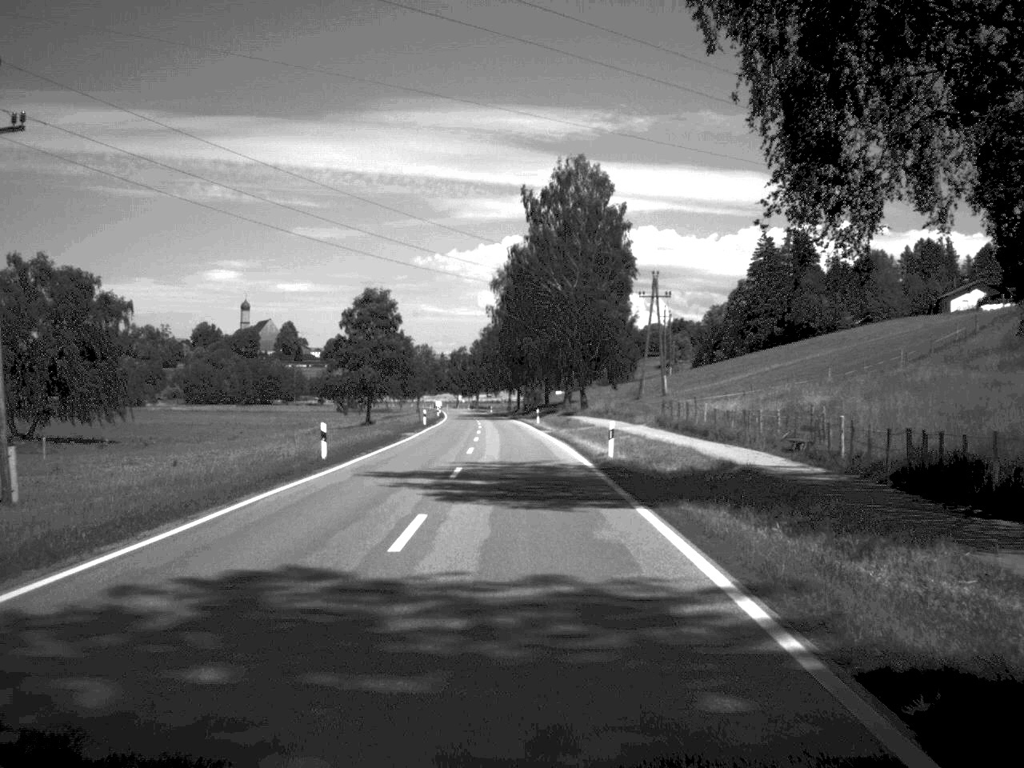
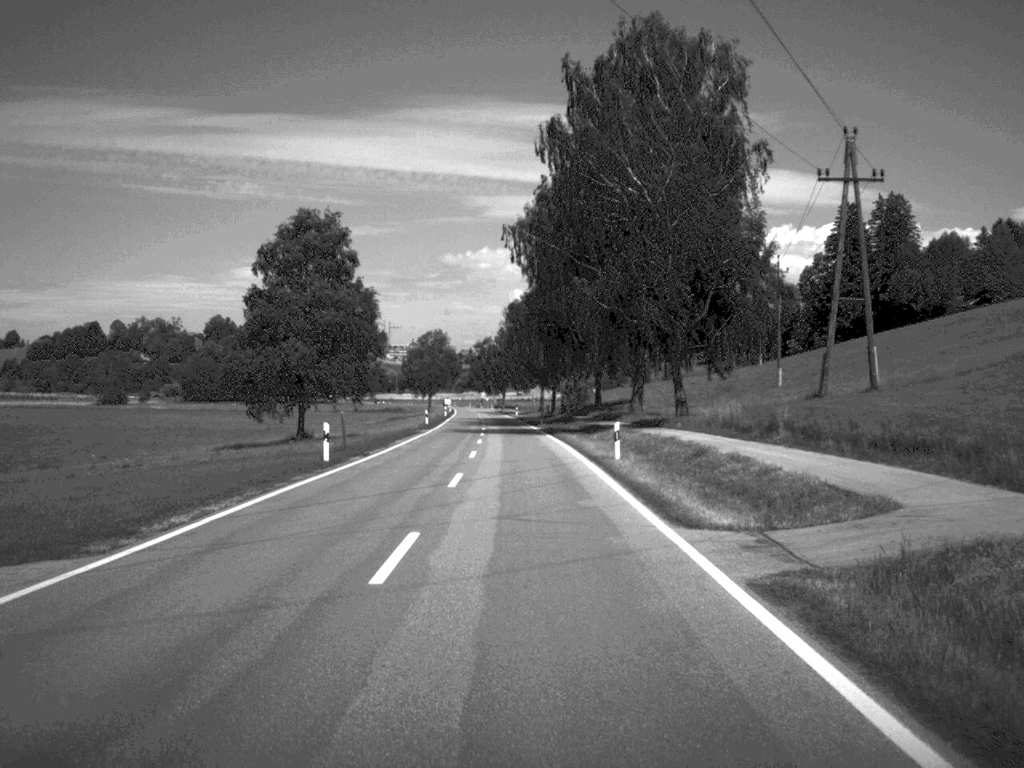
(-0.7, +49.5) m; -2°
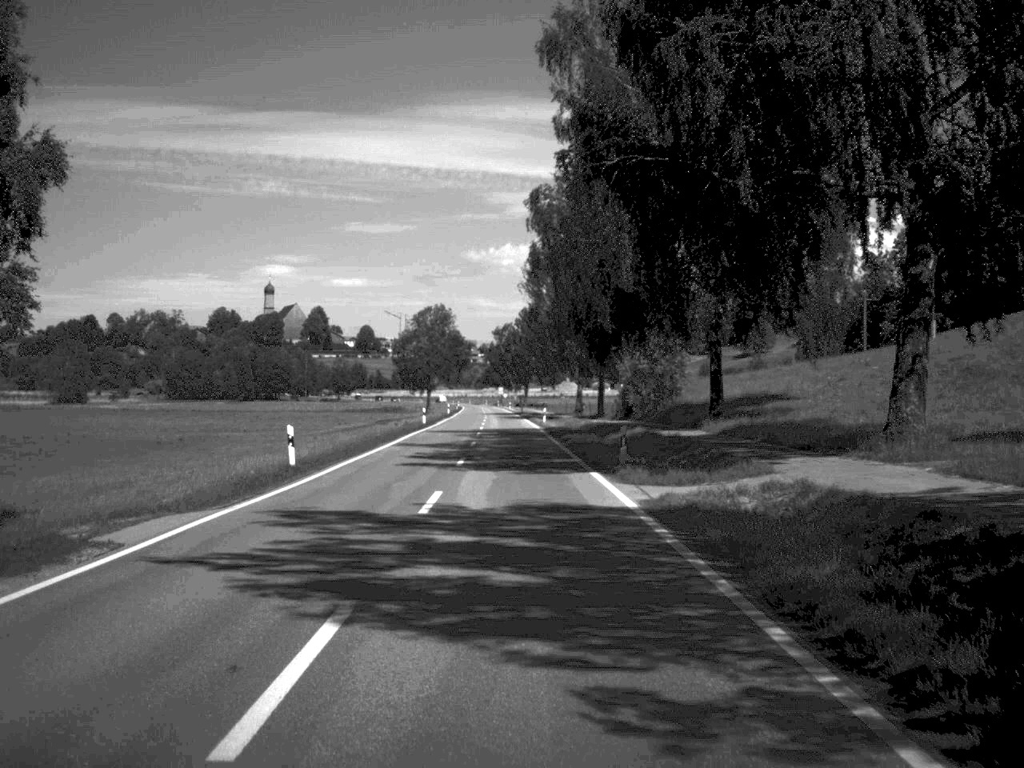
(-0.6, +52.6) m; -1°
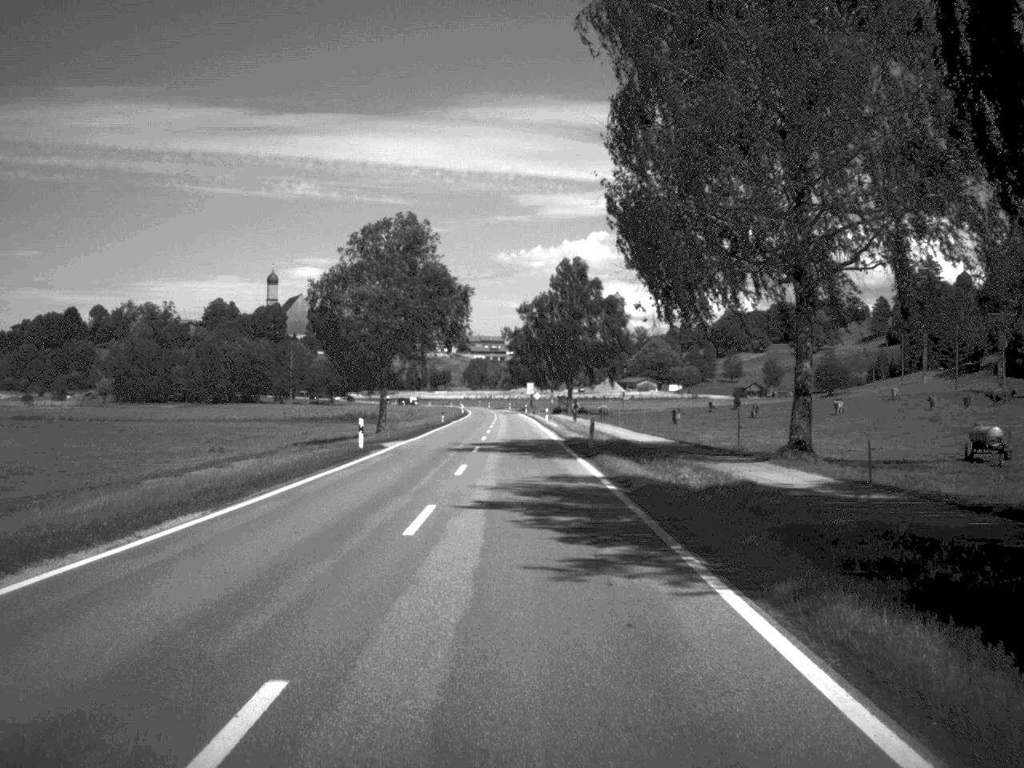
(-1.6, +85.5) m; -2°
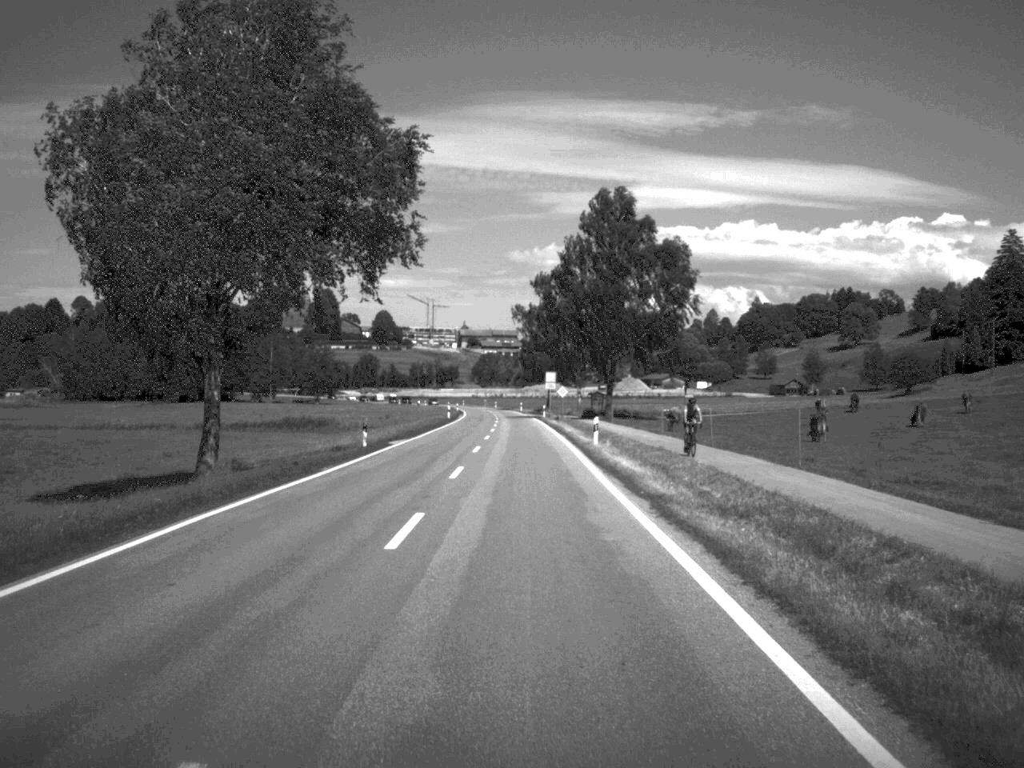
(-0.3, +49.0) m; -1°
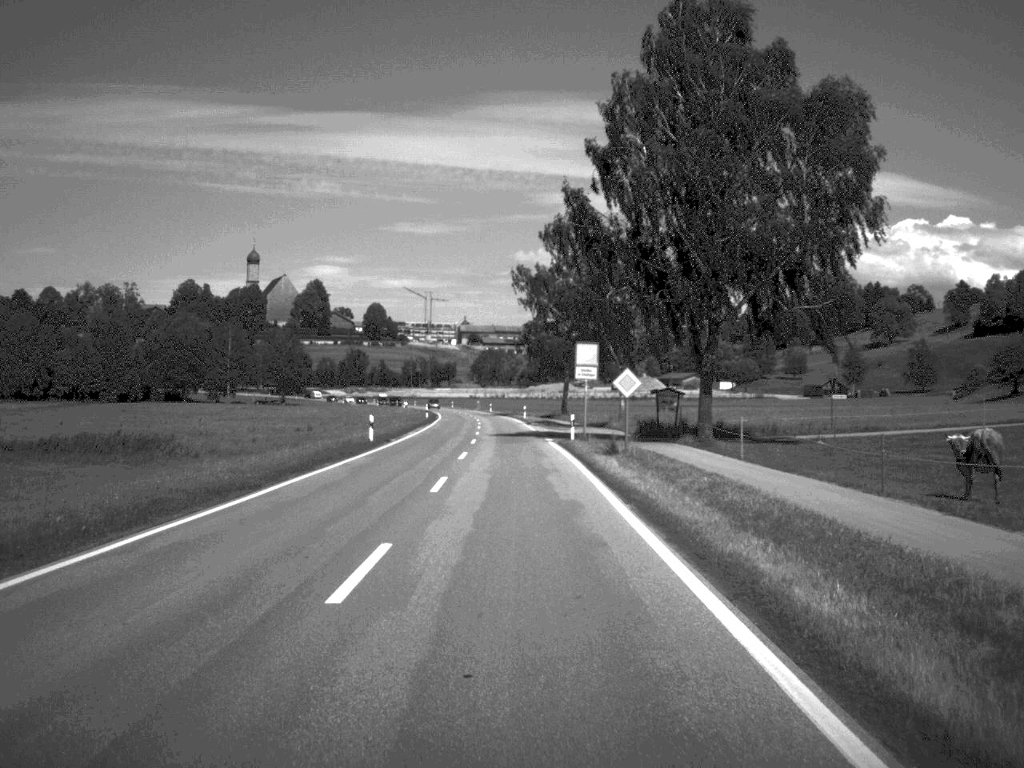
(-0.1, +50.9) m; 0°
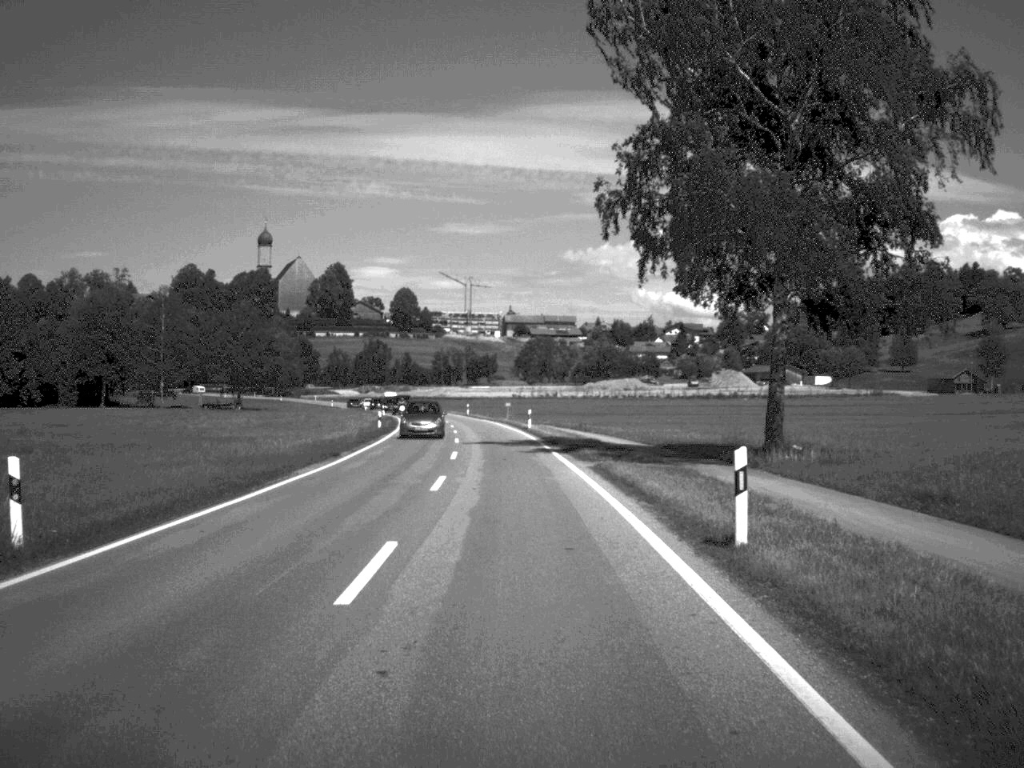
(-1.8, +82.9) m; -3°
